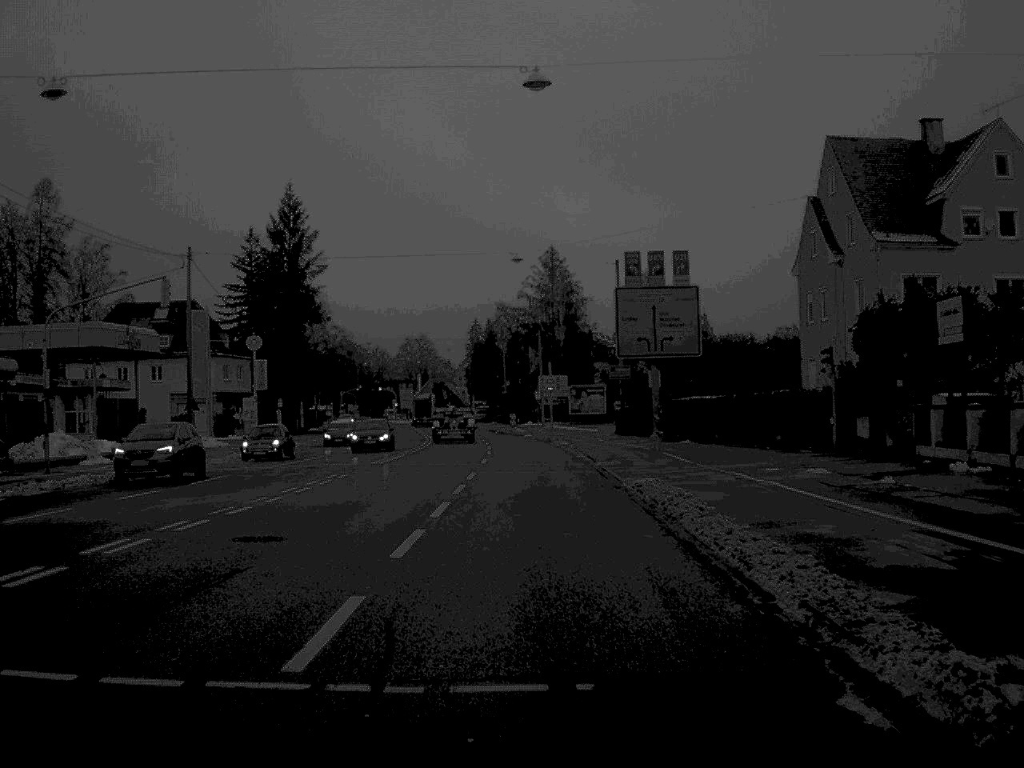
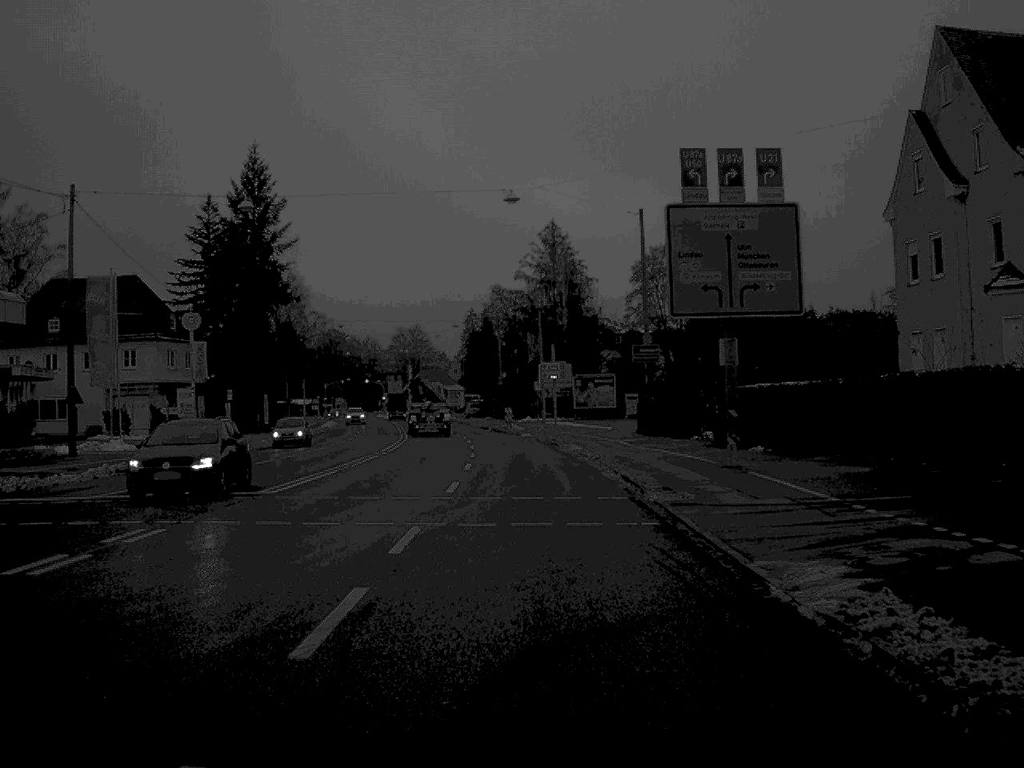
(0.0, +17.1) m; 0°
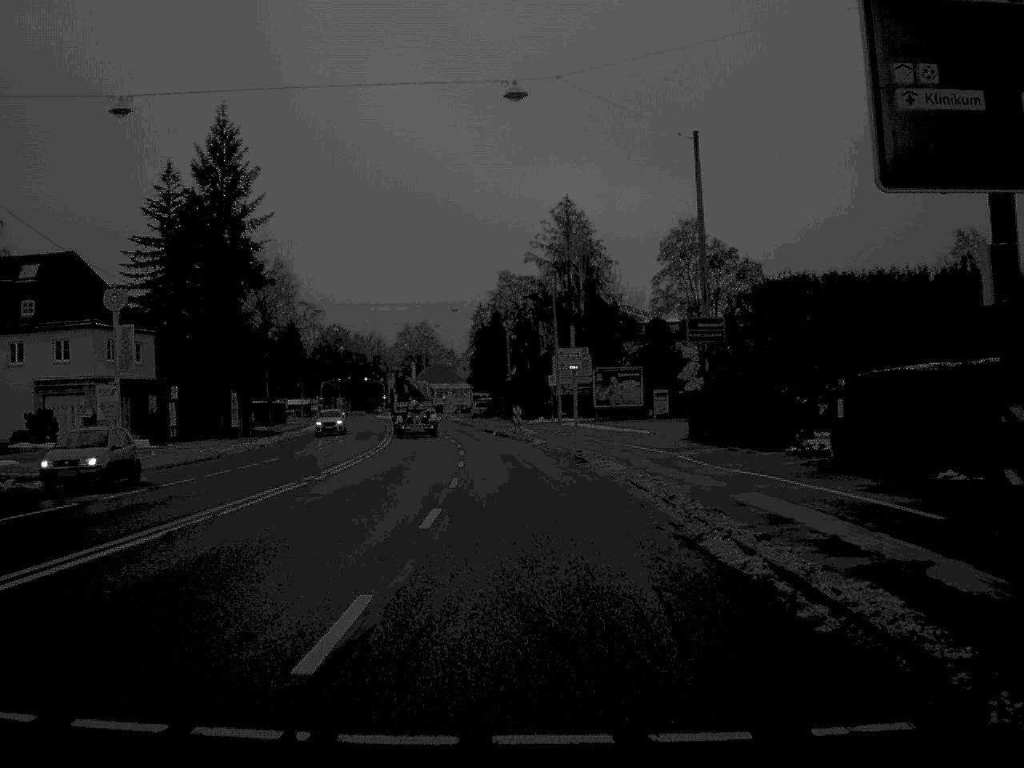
(0.0, +16.2) m; -1°
